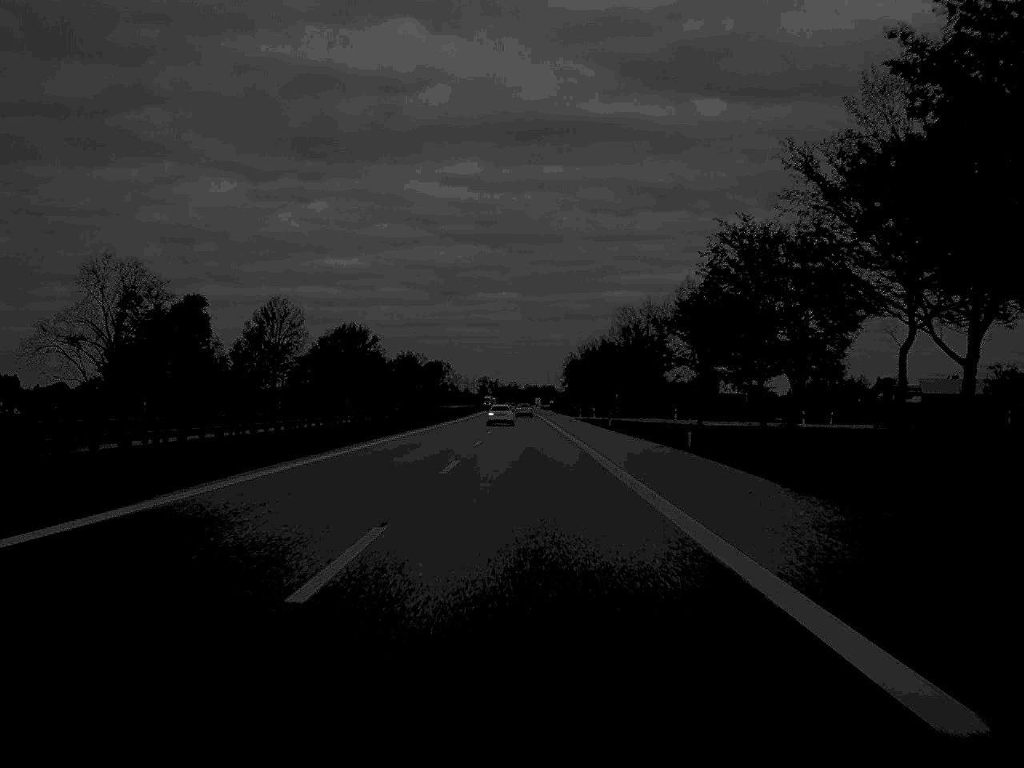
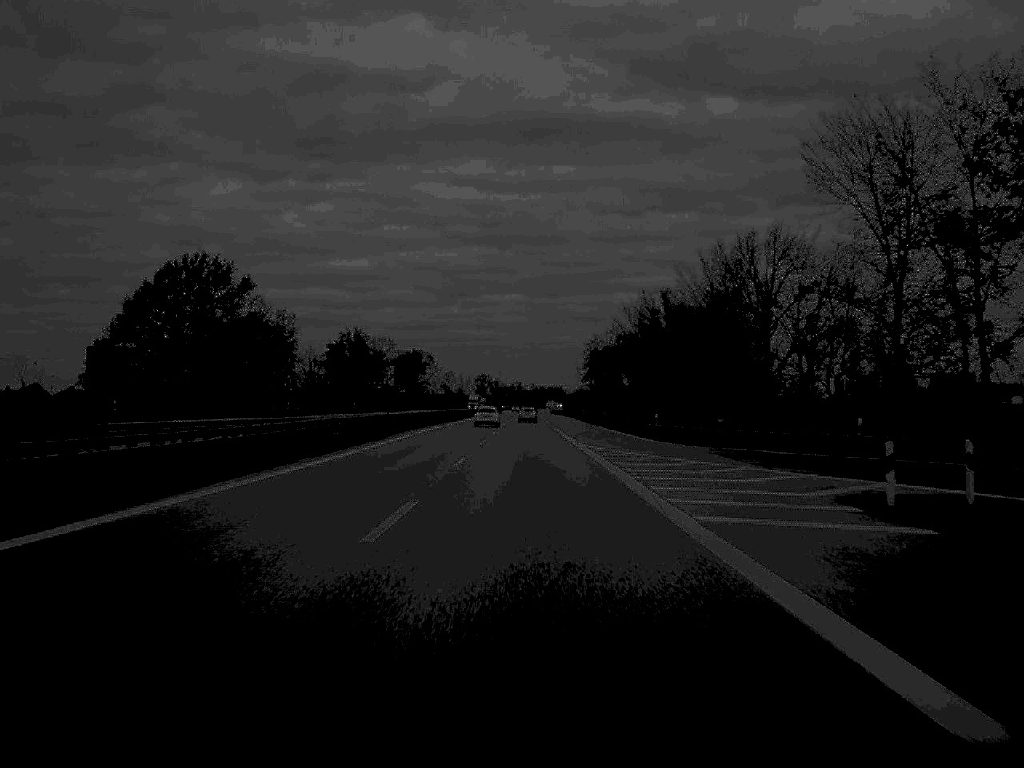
(-0.3, +102.8) m; 0°
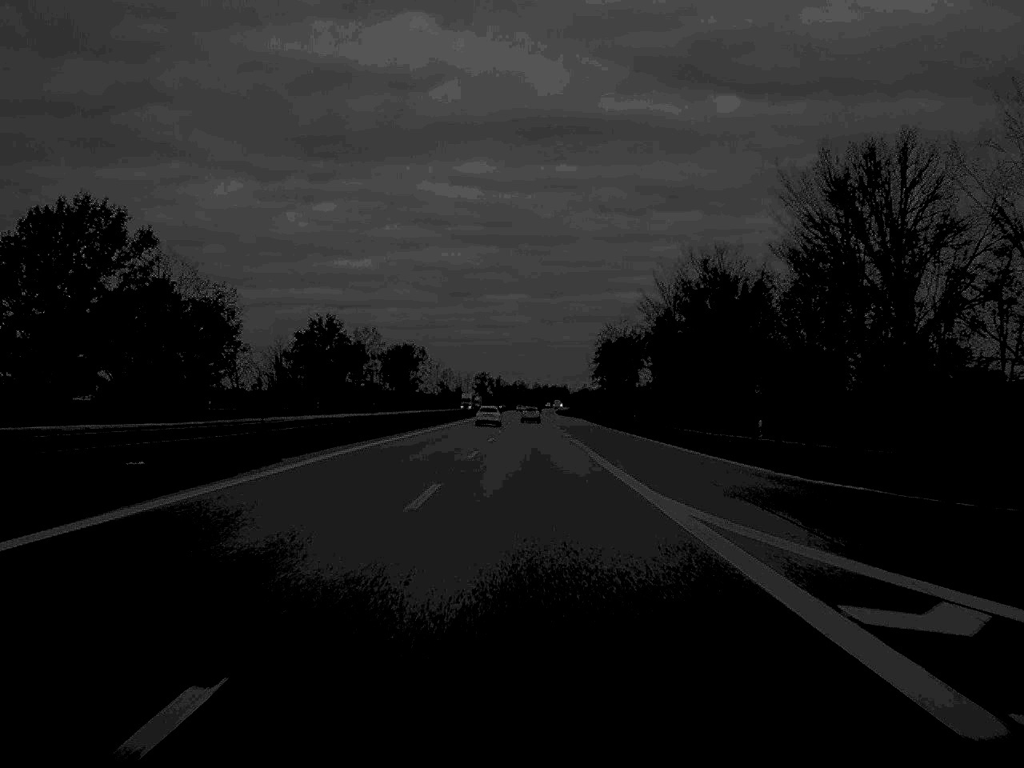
(0.0, +31.8) m; 0°
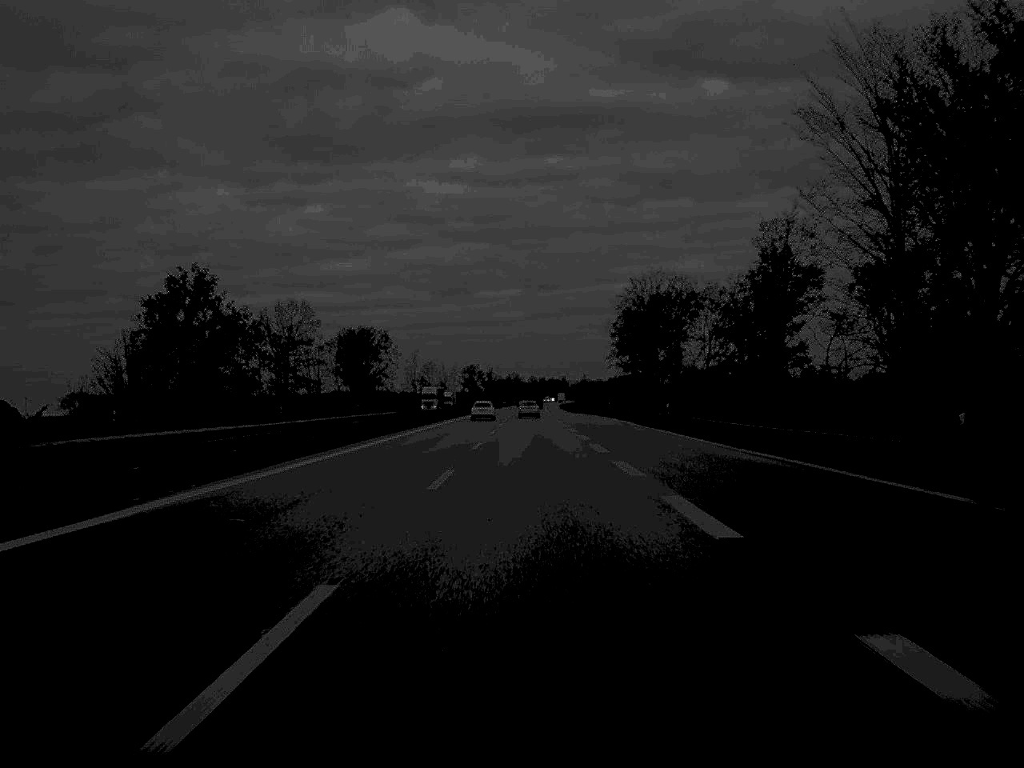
(+0.1, +67.9) m; 0°
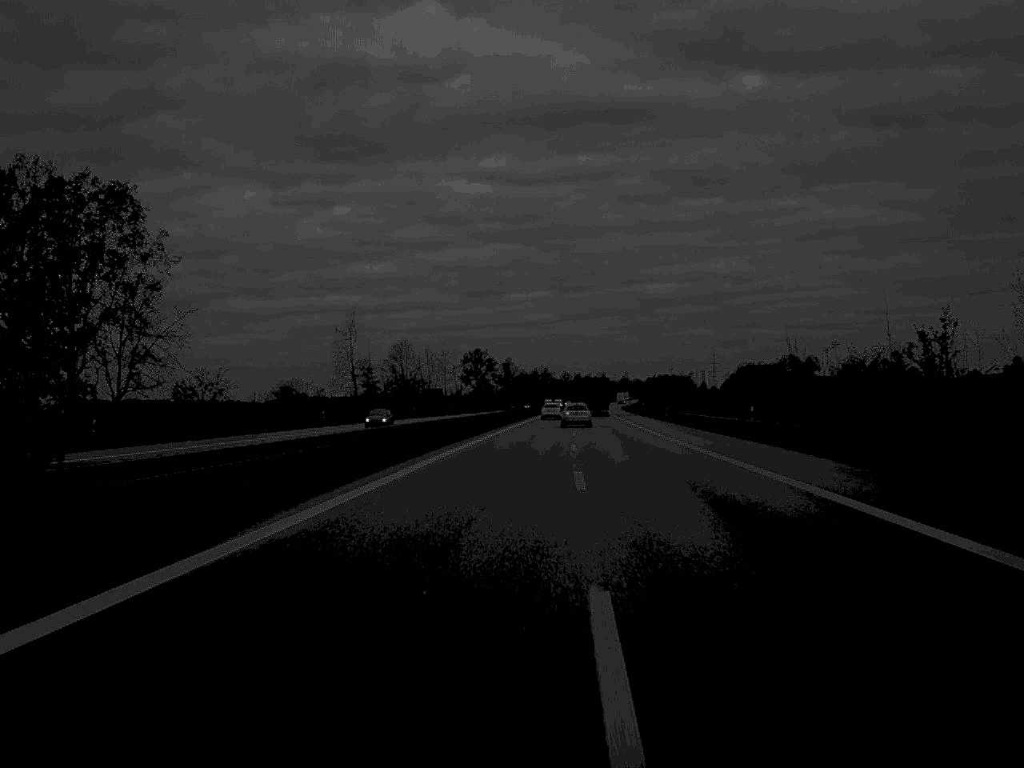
(-1.7, +161.1) m; -1°
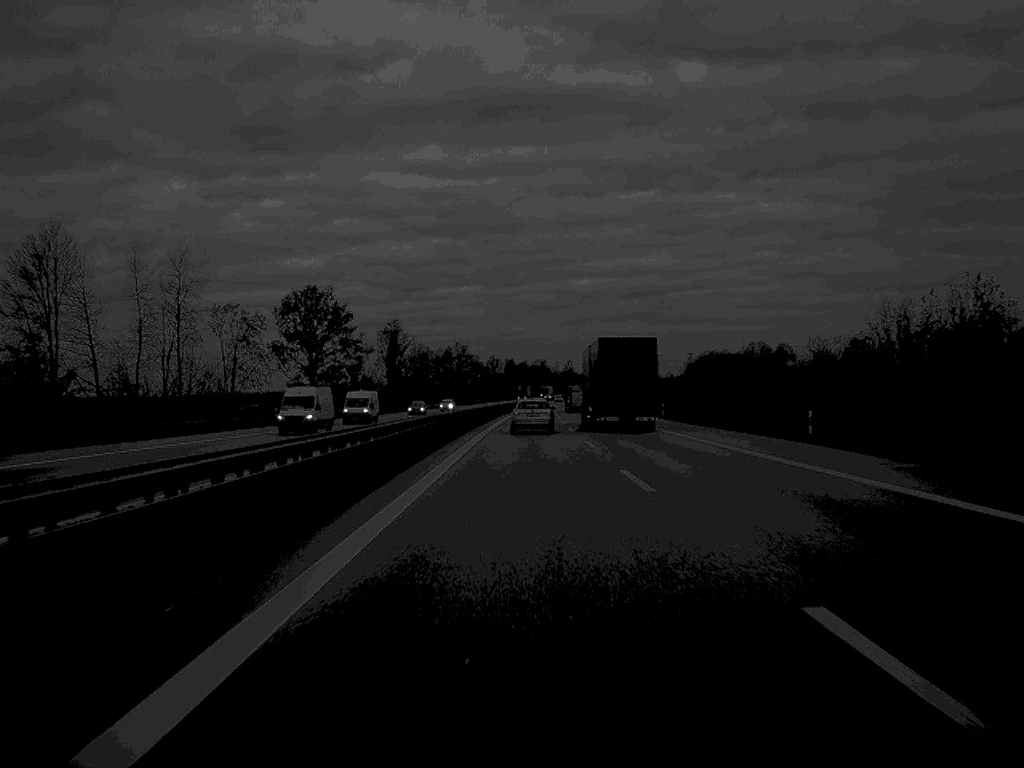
(+4.9, +162.9) m; +3°
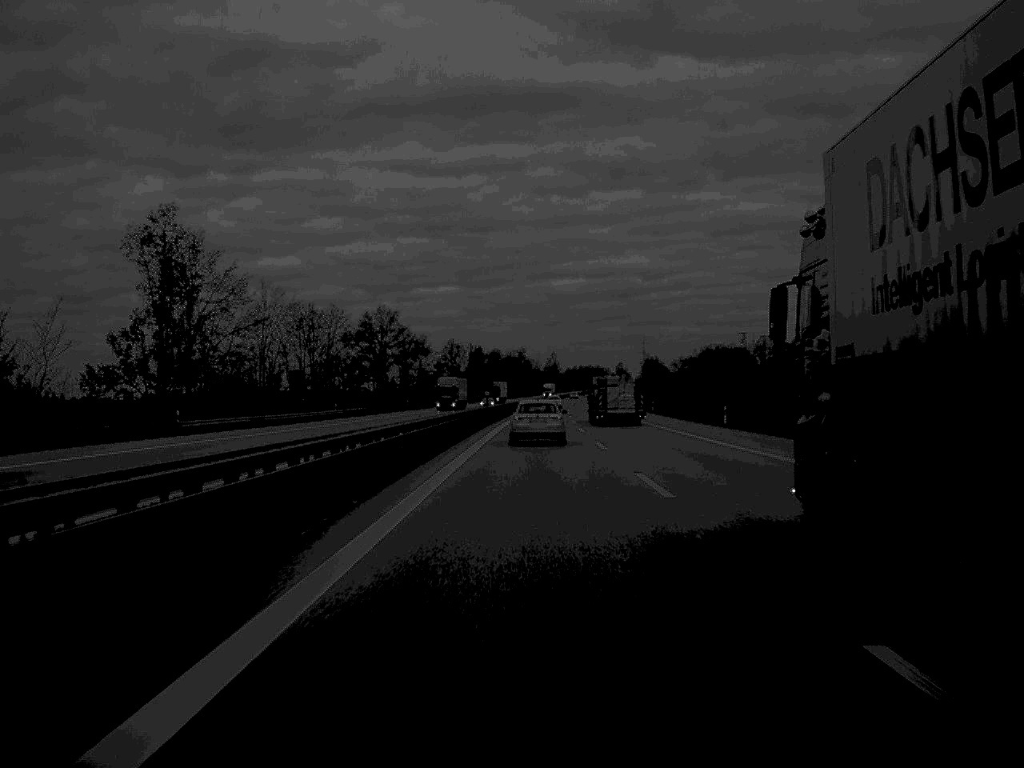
(+0.8, +126.1) m; +1°
